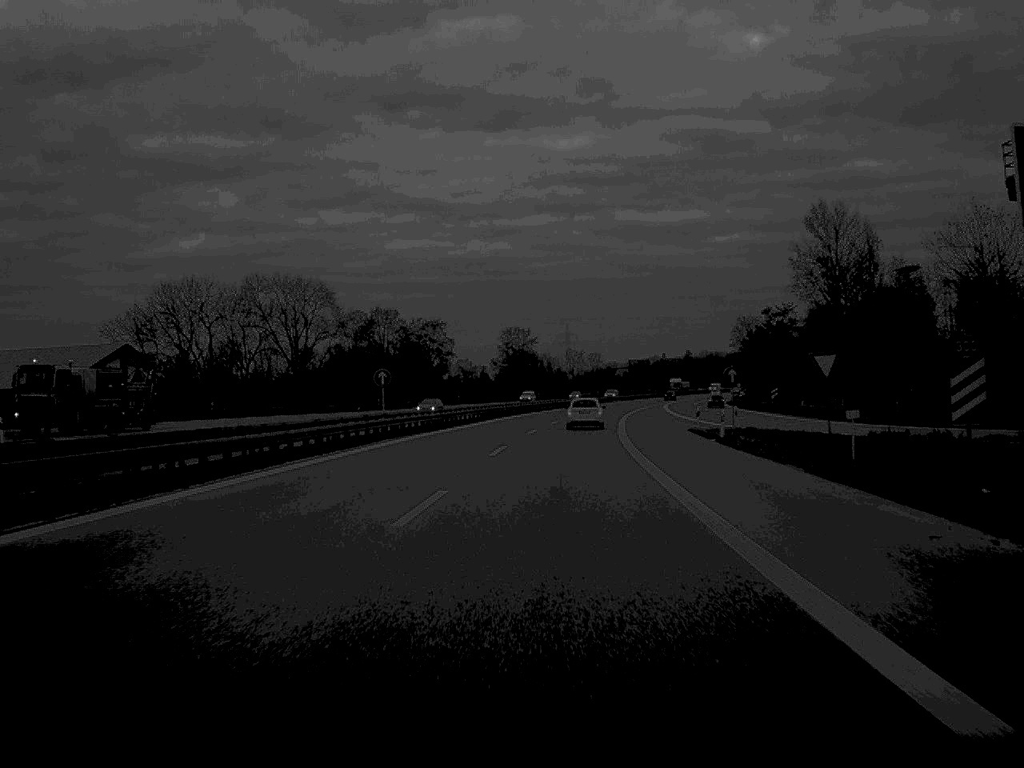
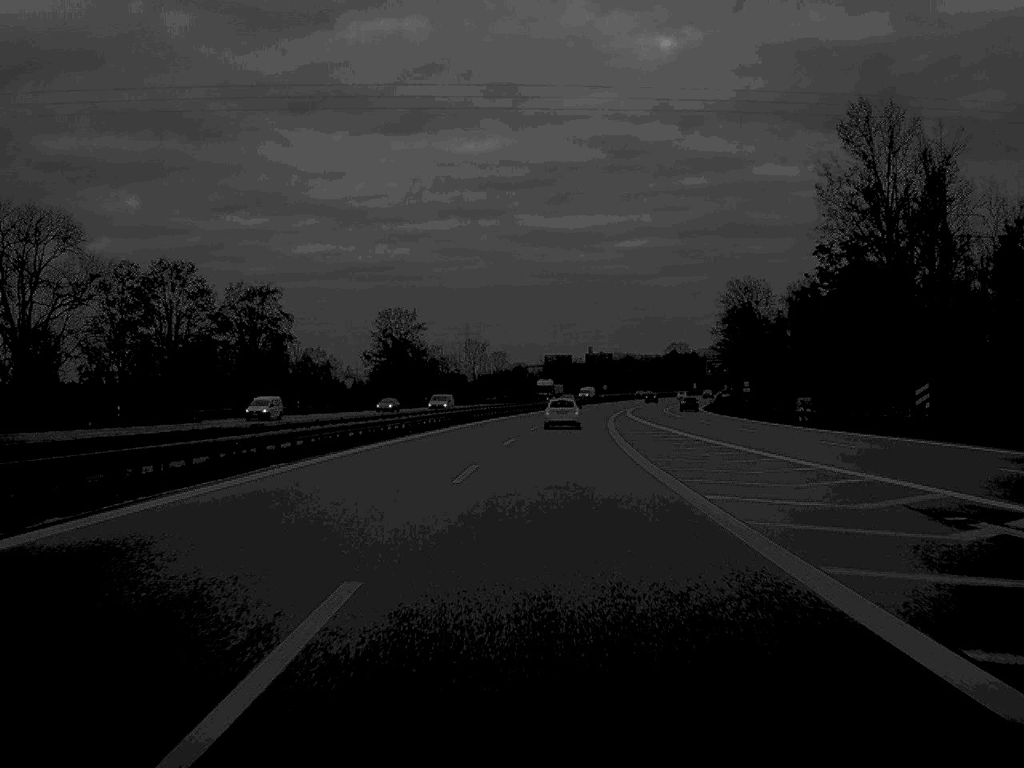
(+2.5, +66.1) m; +4°
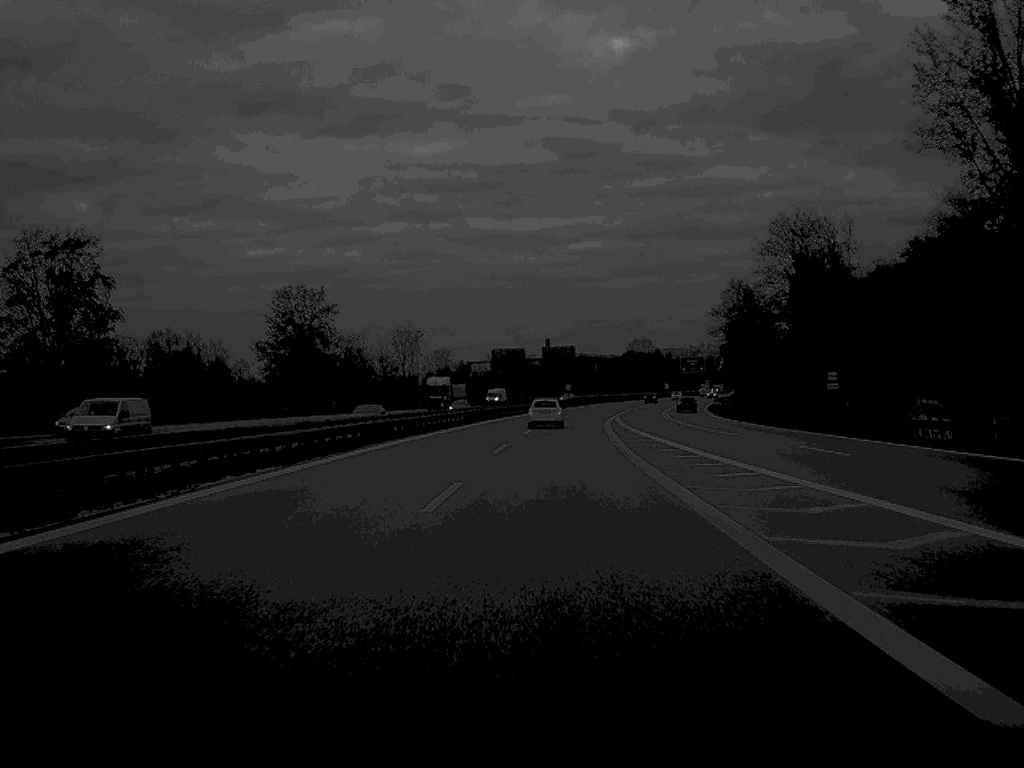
(+0.9, +42.5) m; +2°
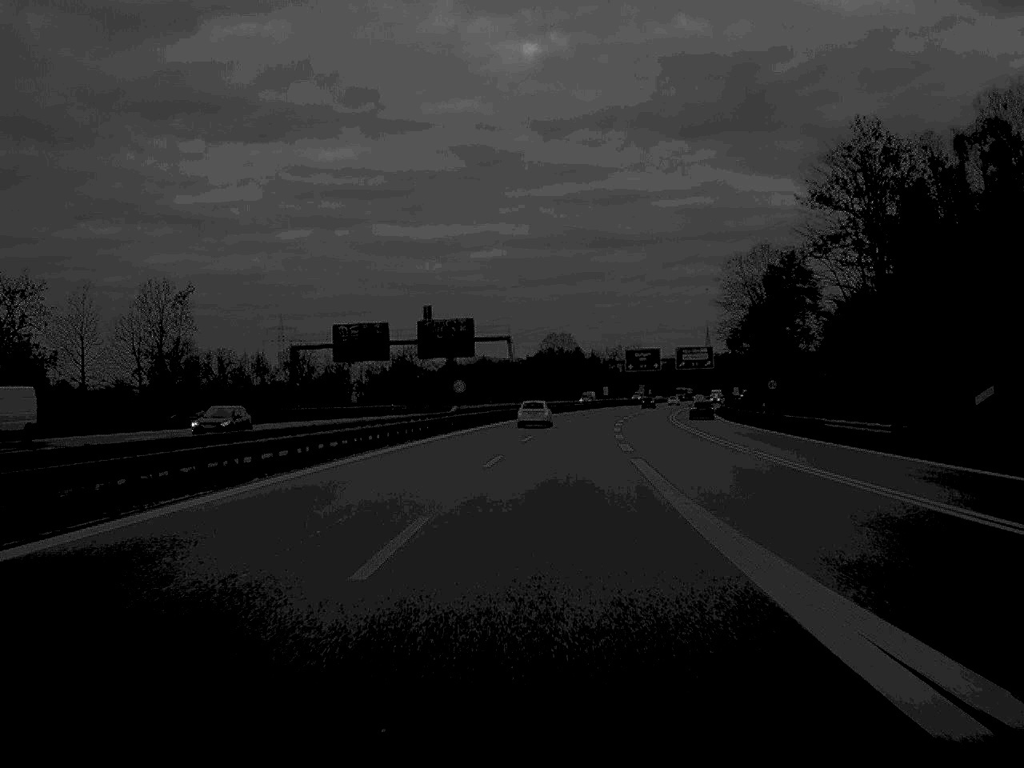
(+3.2, +80.2) m; +4°
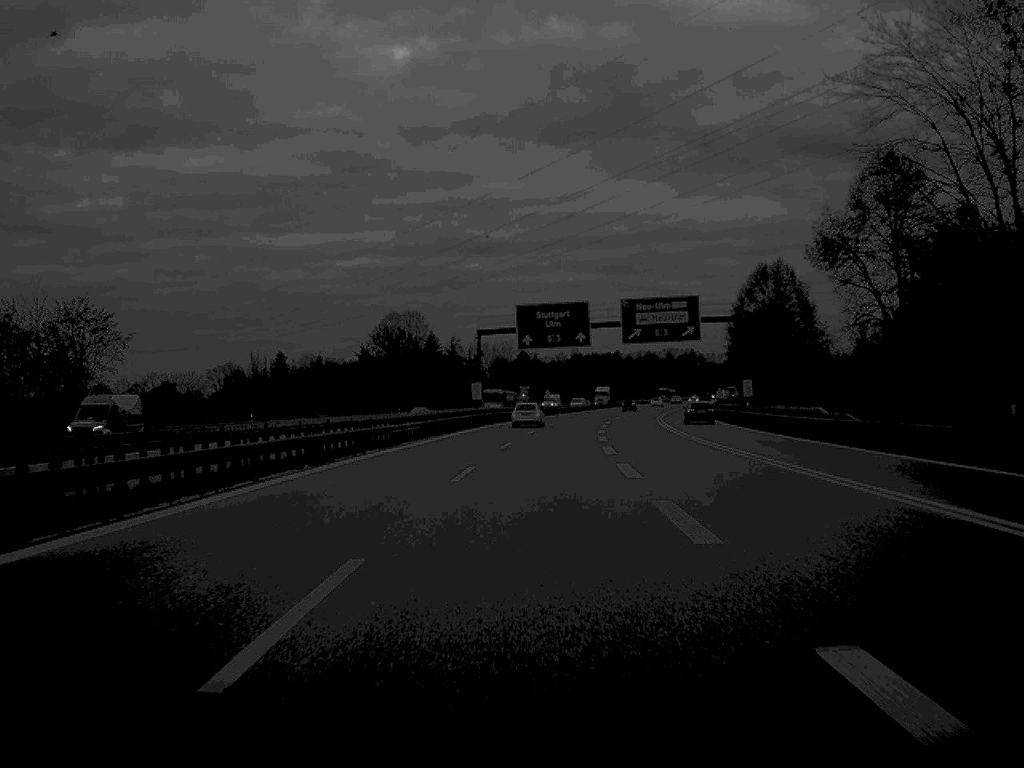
(+5.4, +96.0) m; +6°
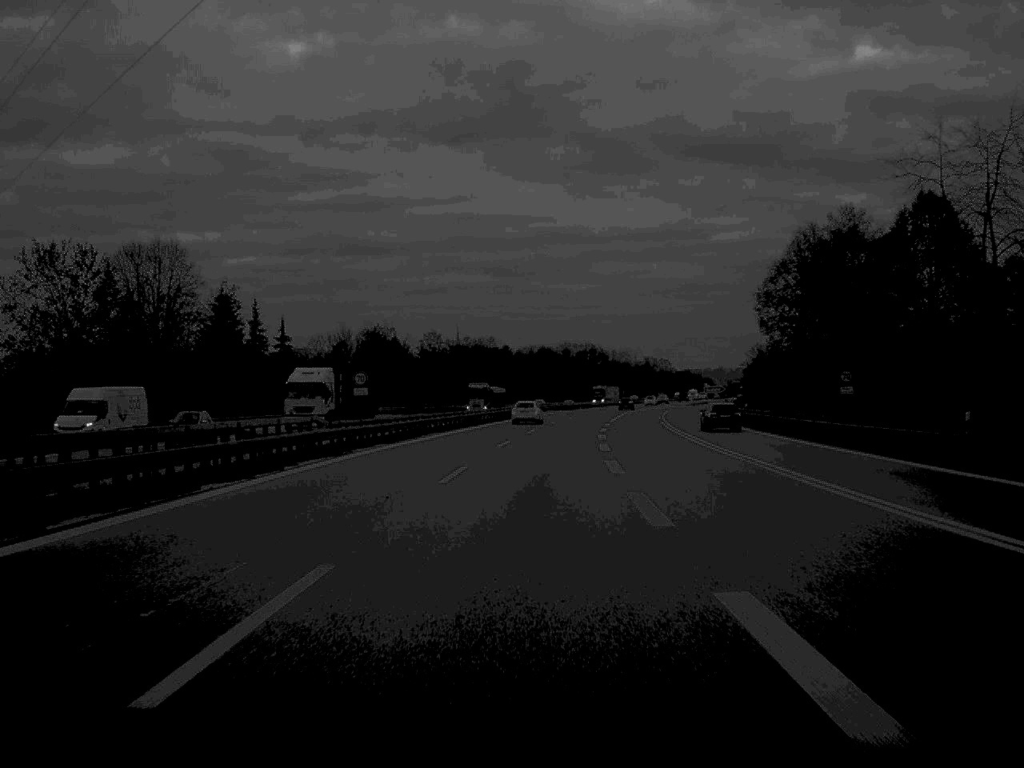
(+4.2, +92.6) m; +5°
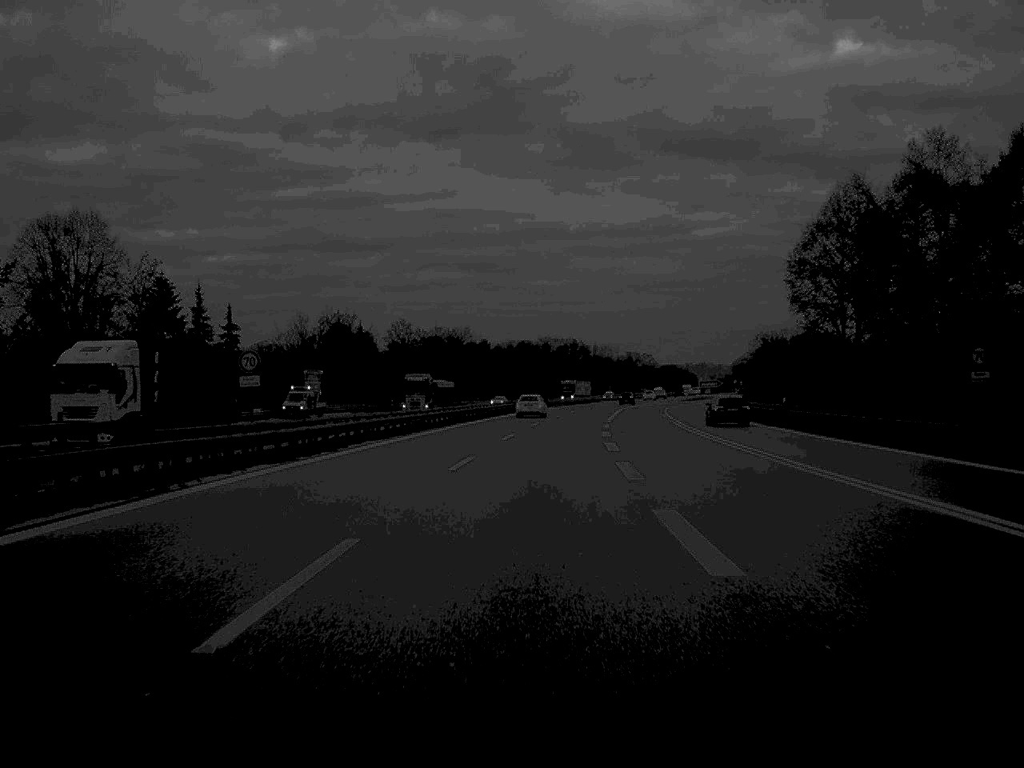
(+0.1, +17.5) m; +1°
